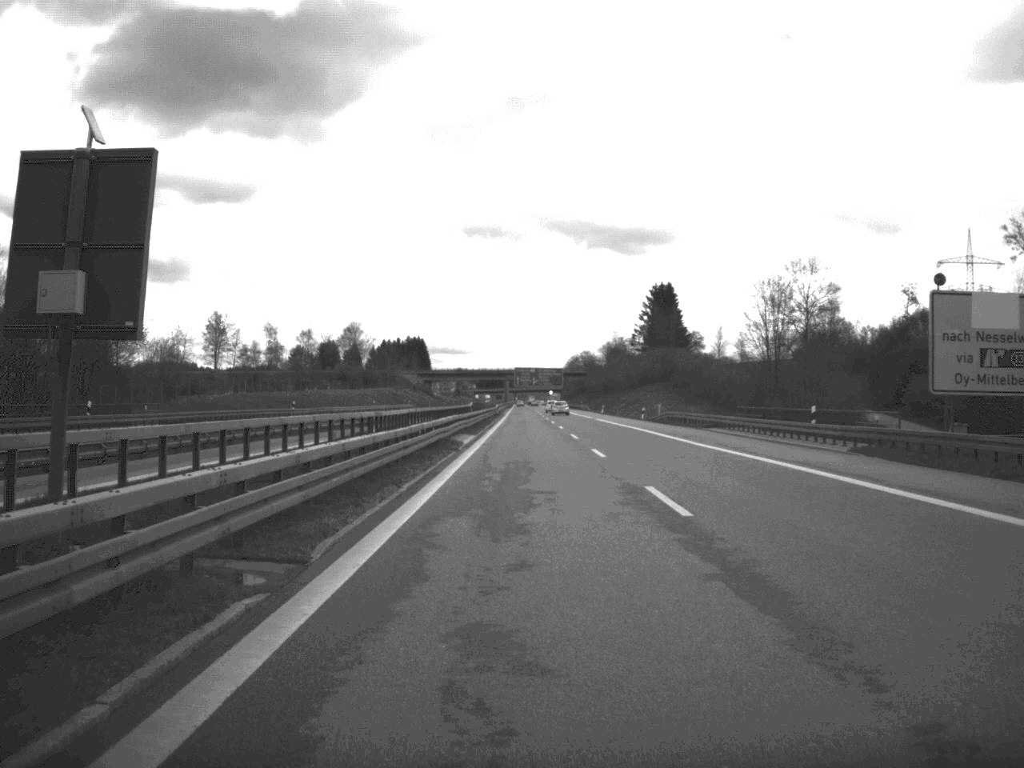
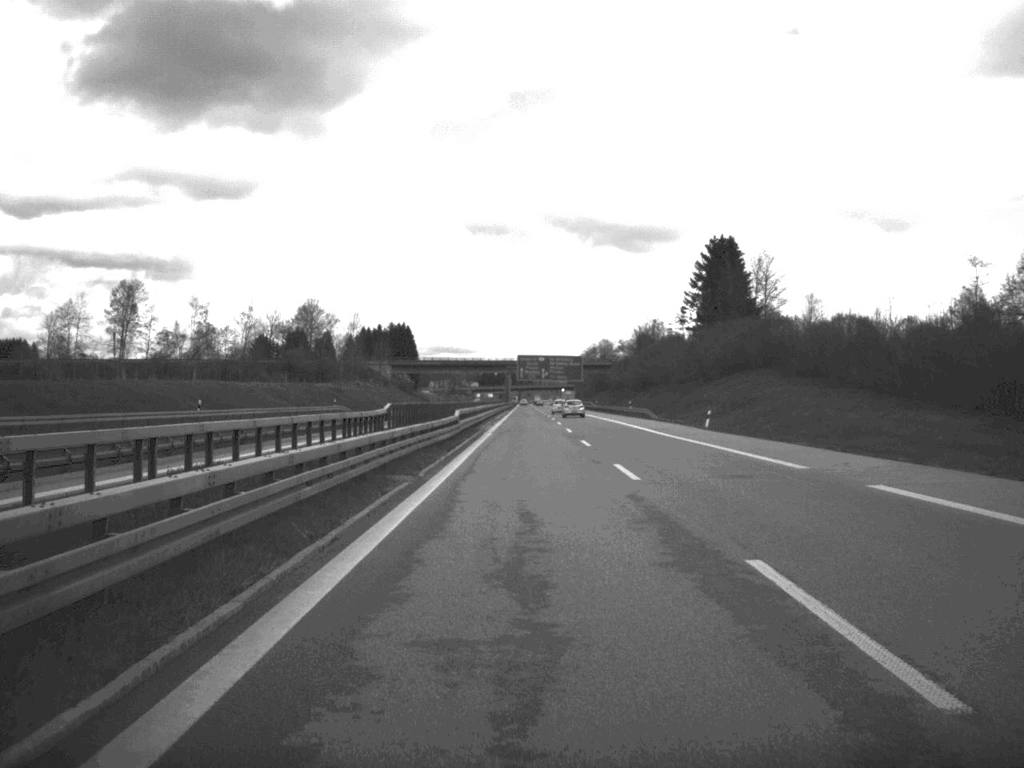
(-0.2, +83.0) m; 0°
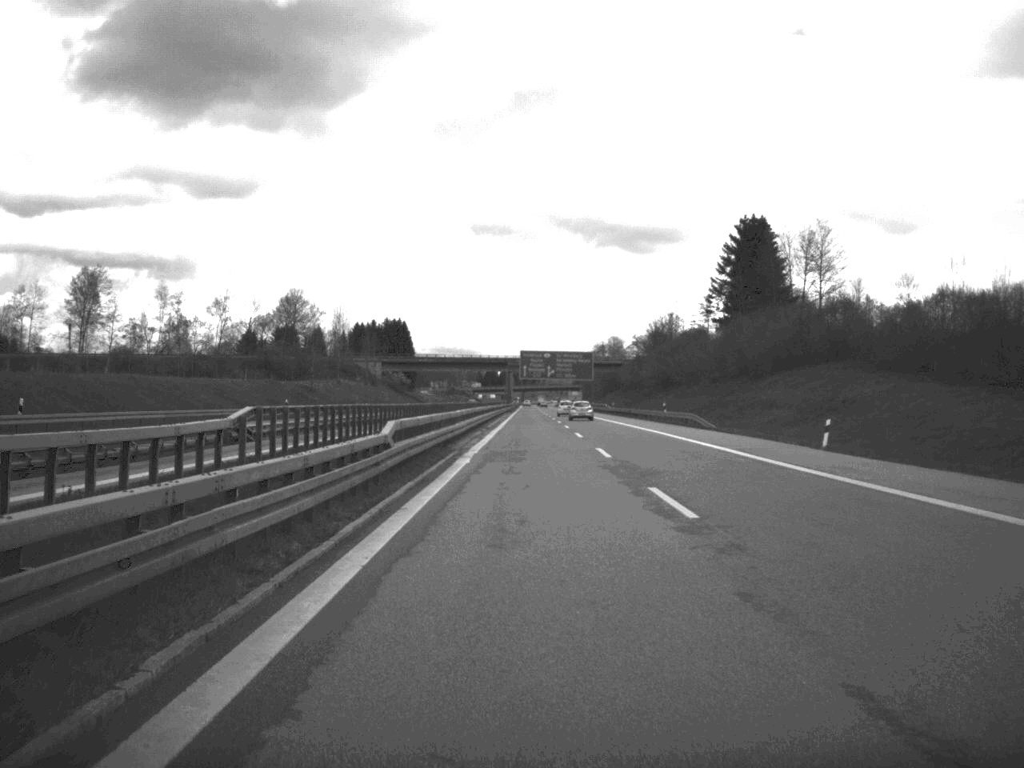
(0.0, +25.6) m; 0°
